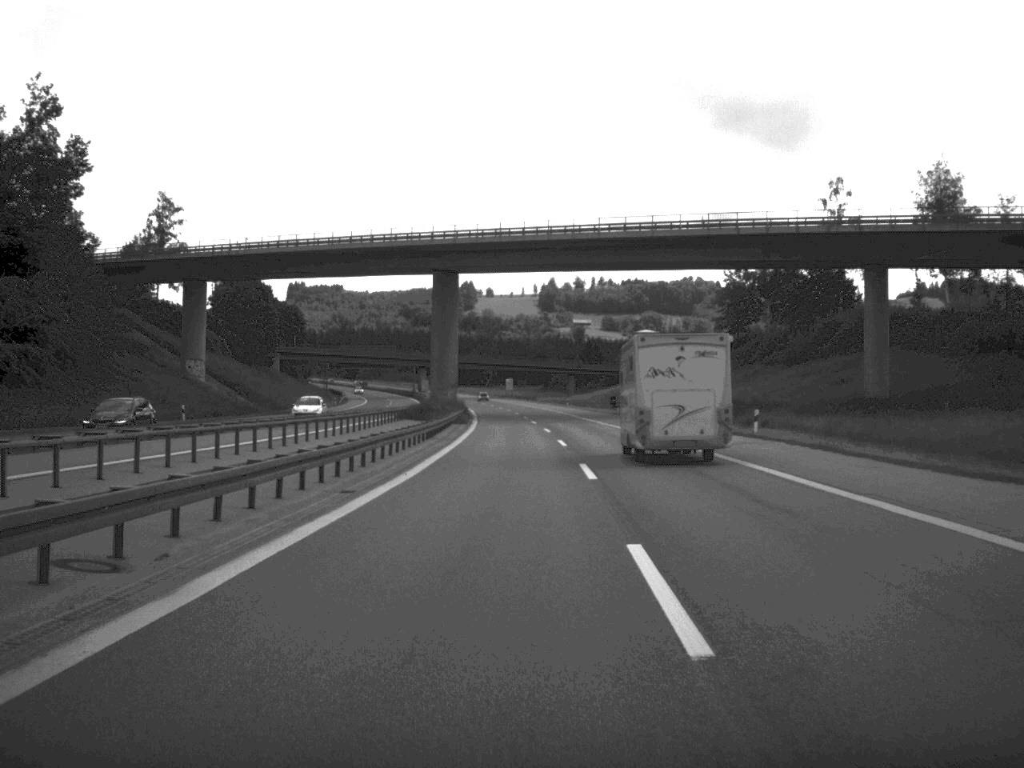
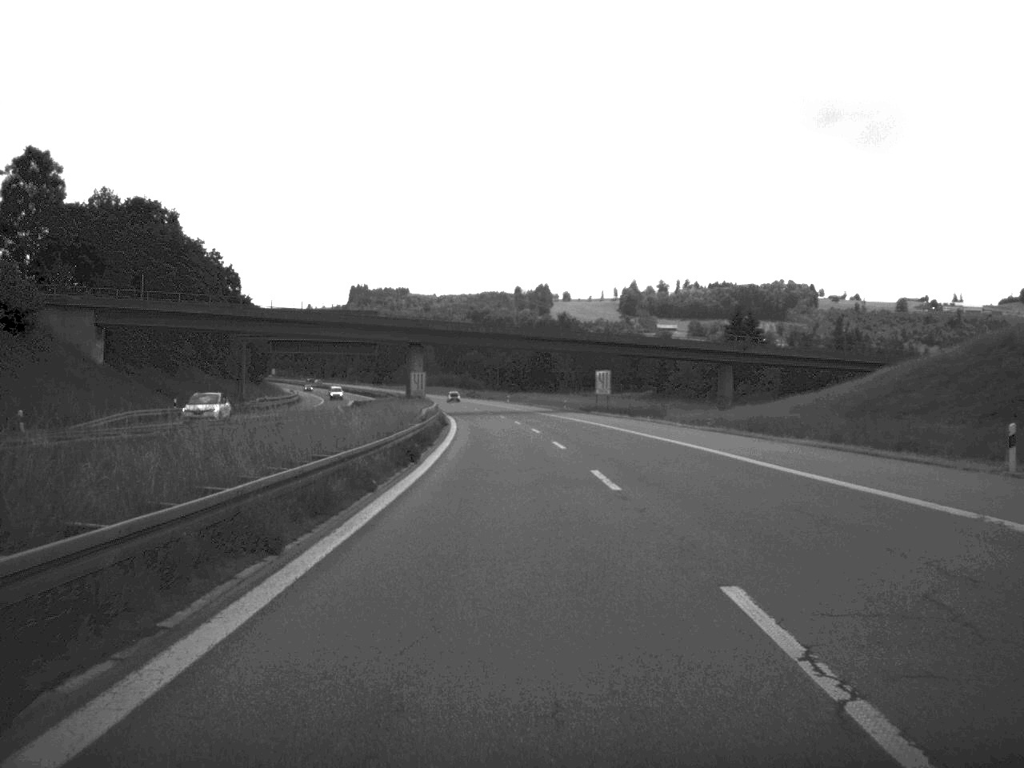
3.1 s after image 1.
(-3.4, +125.0) m; -4°
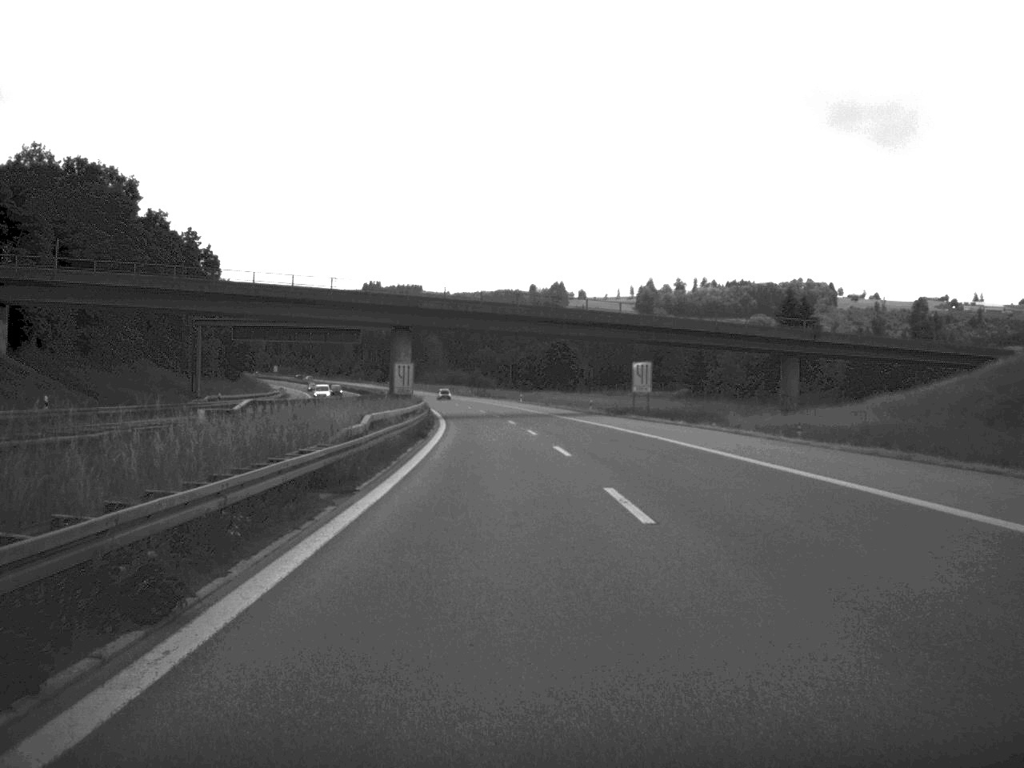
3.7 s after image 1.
(-0.1, +23.7) m; -1°
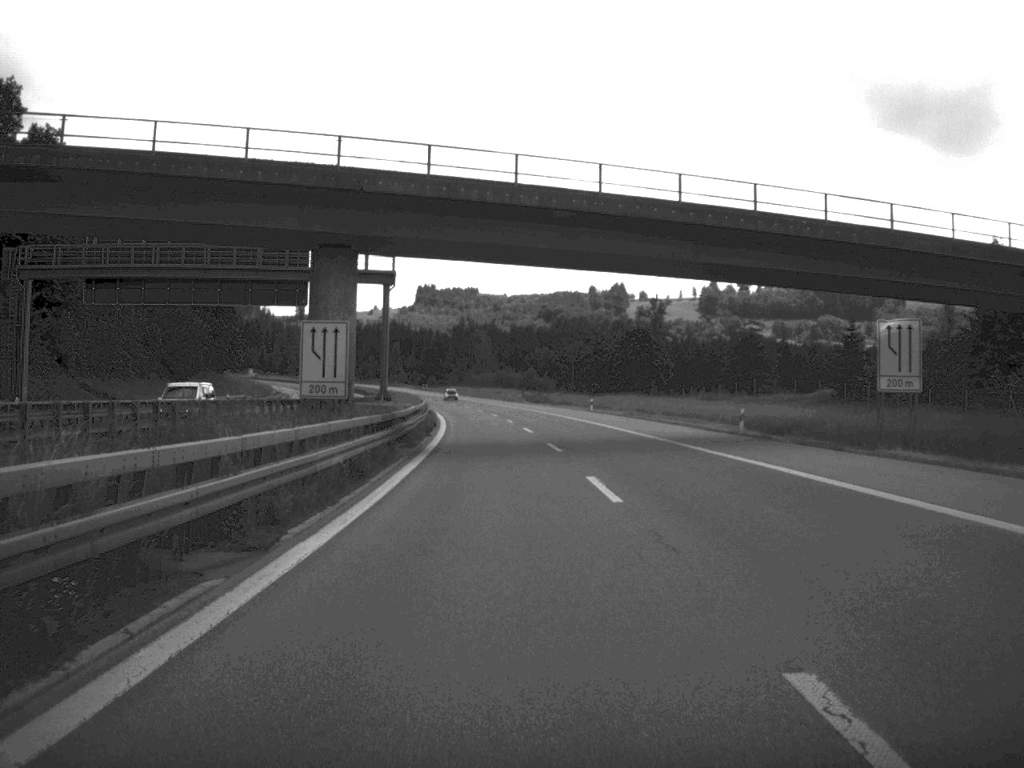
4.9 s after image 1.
(-1.1, +48.5) m; -3°
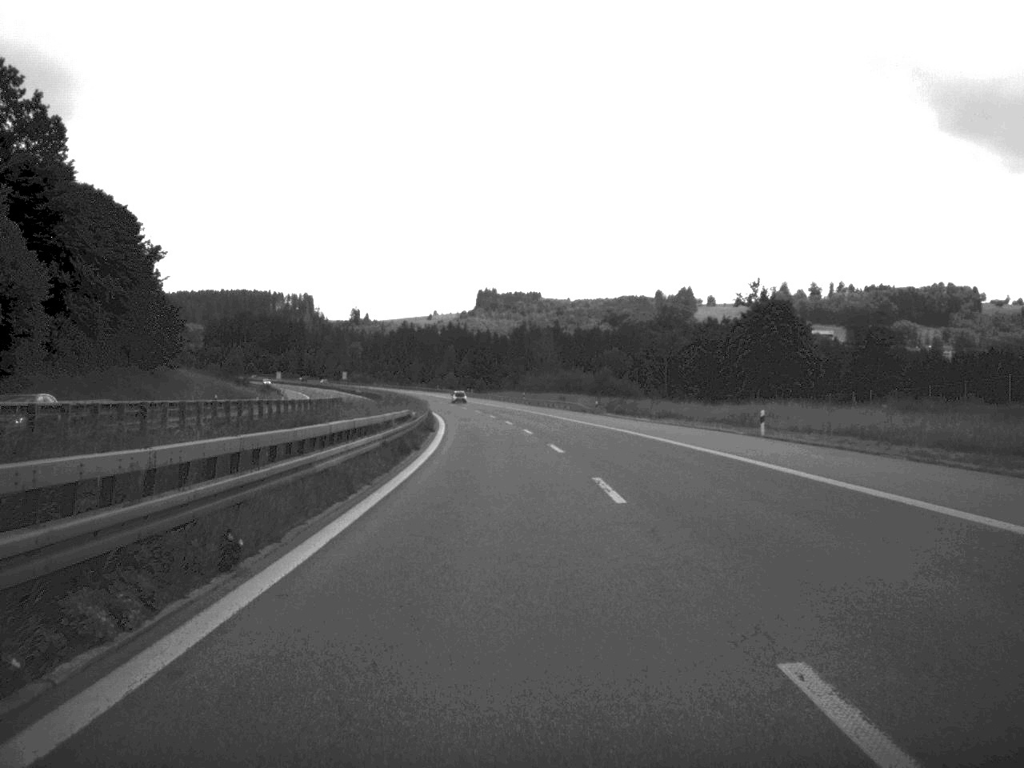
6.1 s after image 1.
(-1.3, +51.7) m; -3°
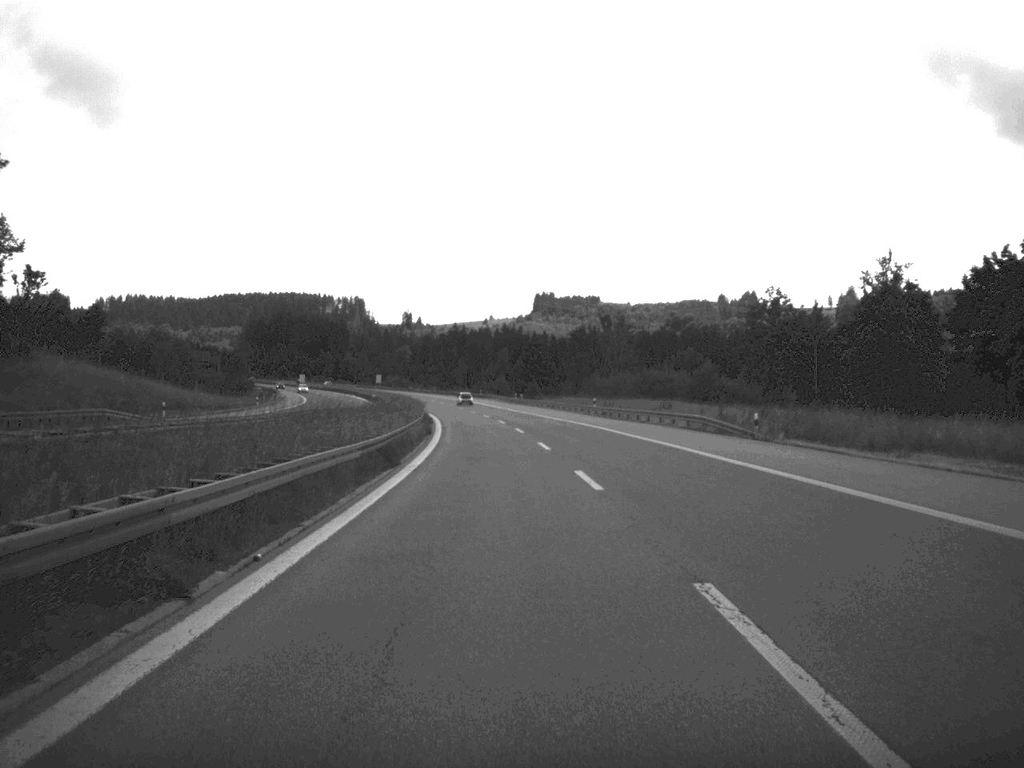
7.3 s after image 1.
(-1.1, +48.2) m; -3°
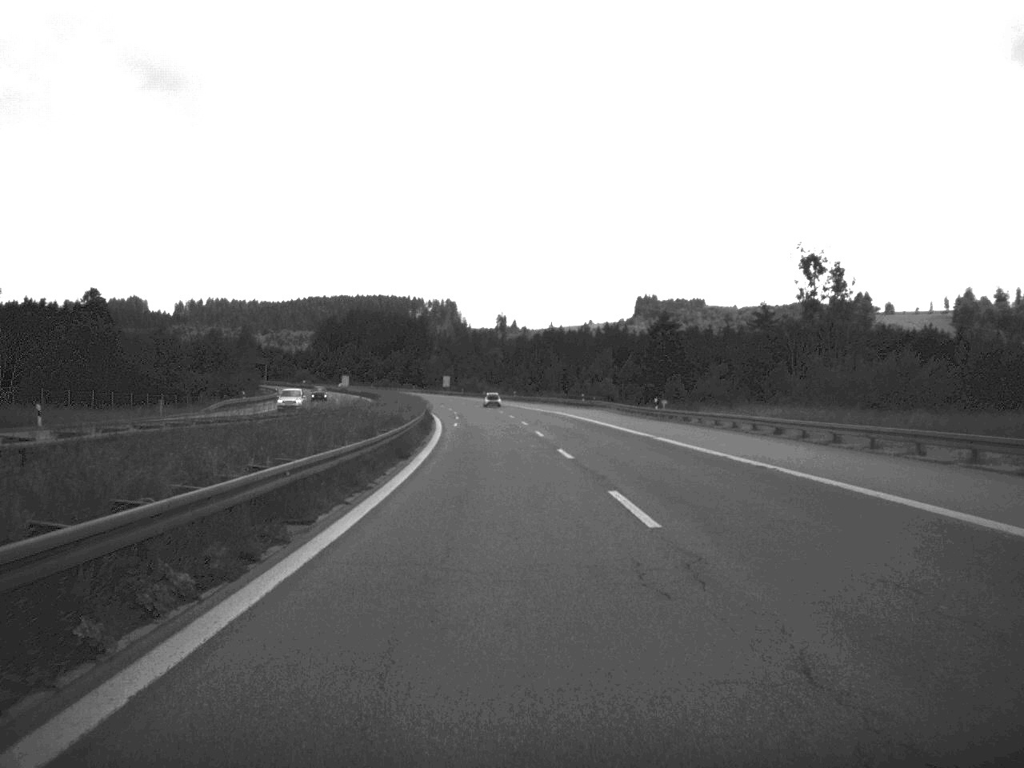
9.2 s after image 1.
(-3.2, +75.6) m; -5°
